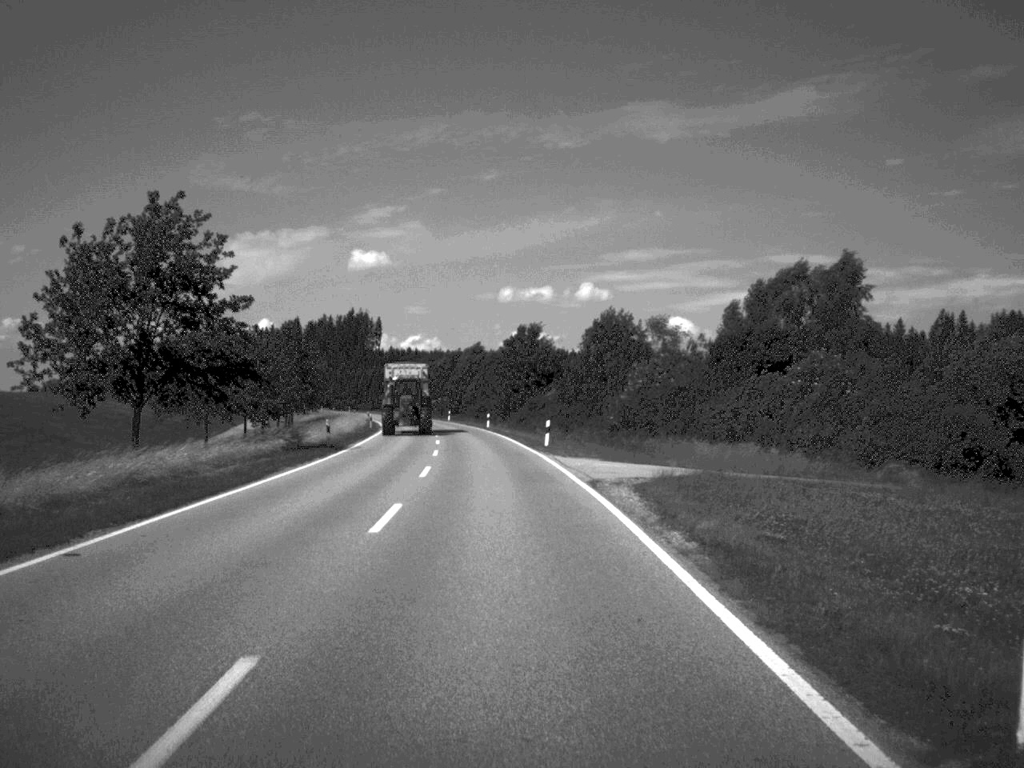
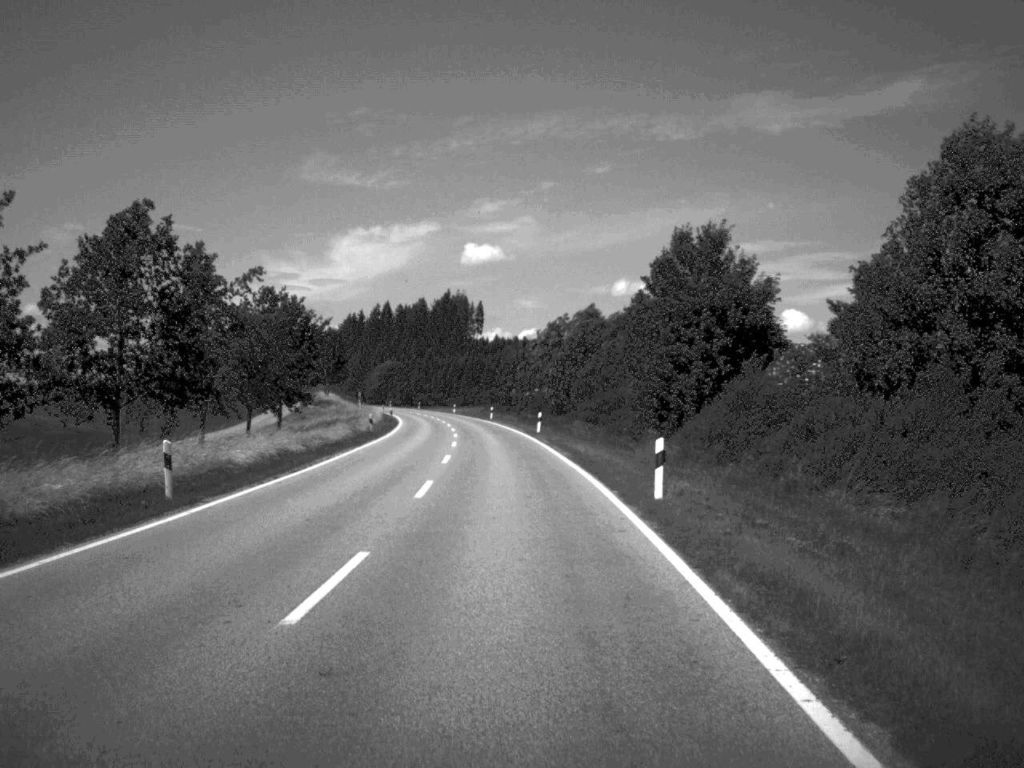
(-2.9, +64.5) m; -5°
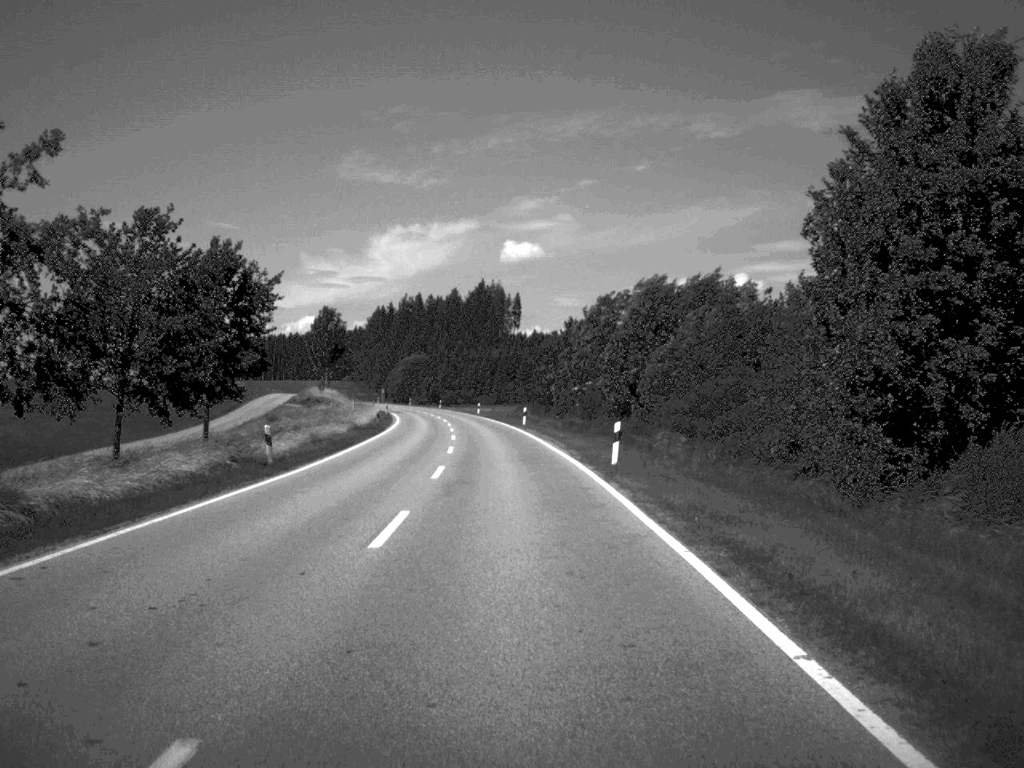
(-0.5, +30.9) m; -2°
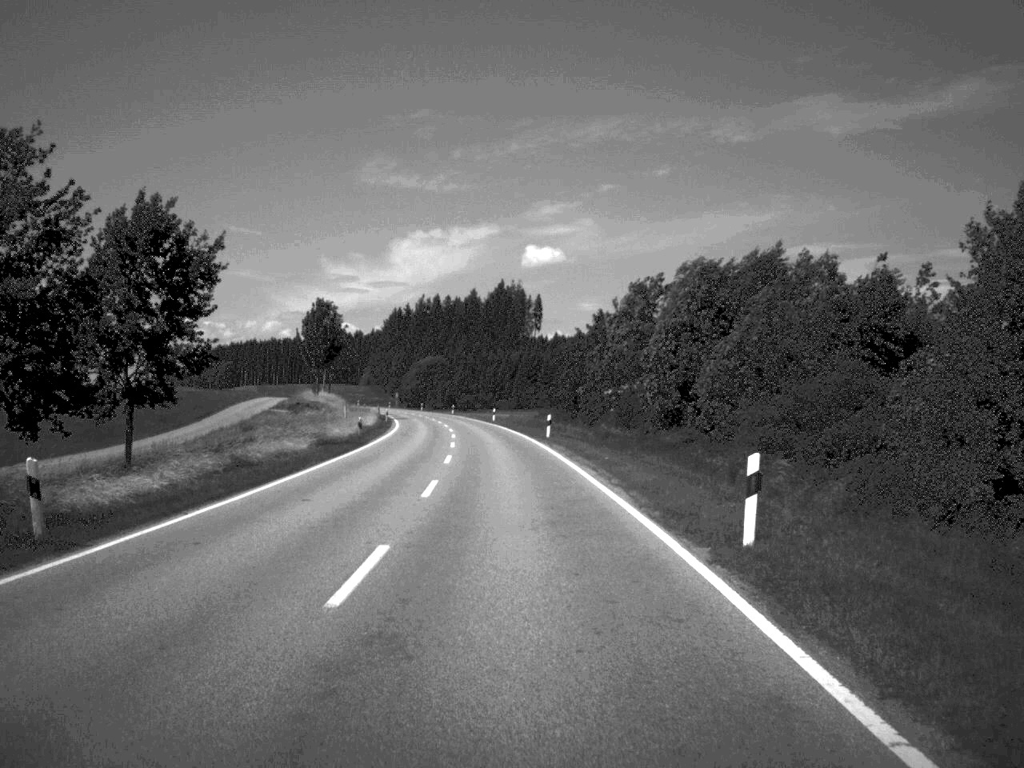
(-0.1, +15.2) m; -1°
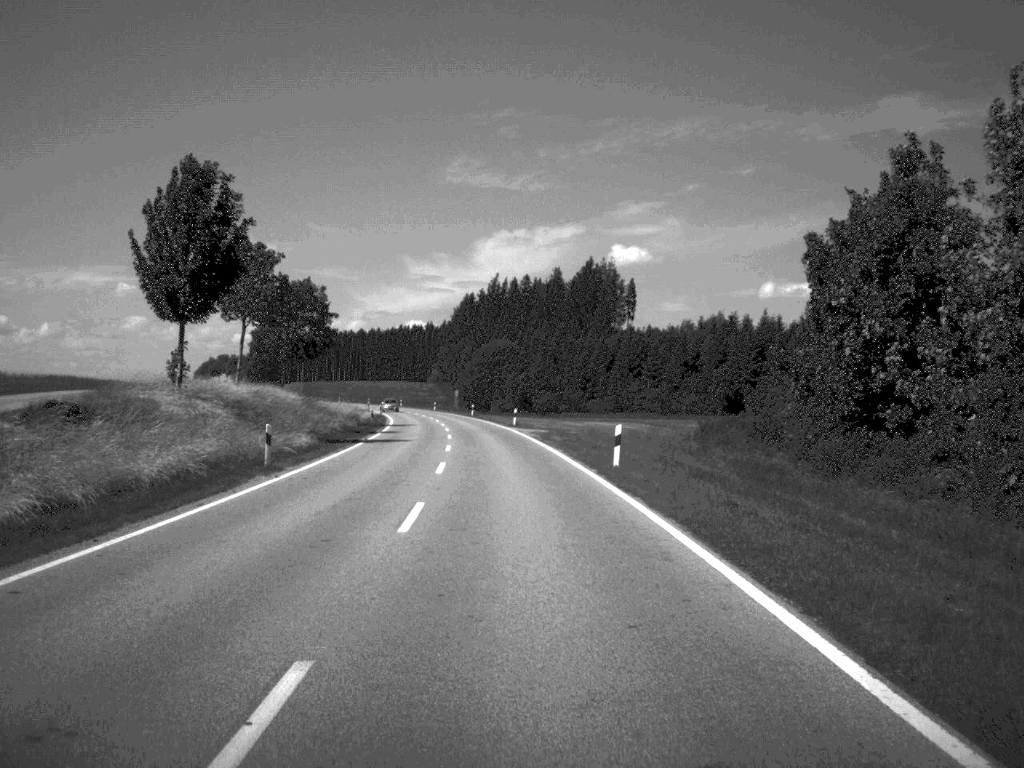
(-2.5, +64.3) m; -4°
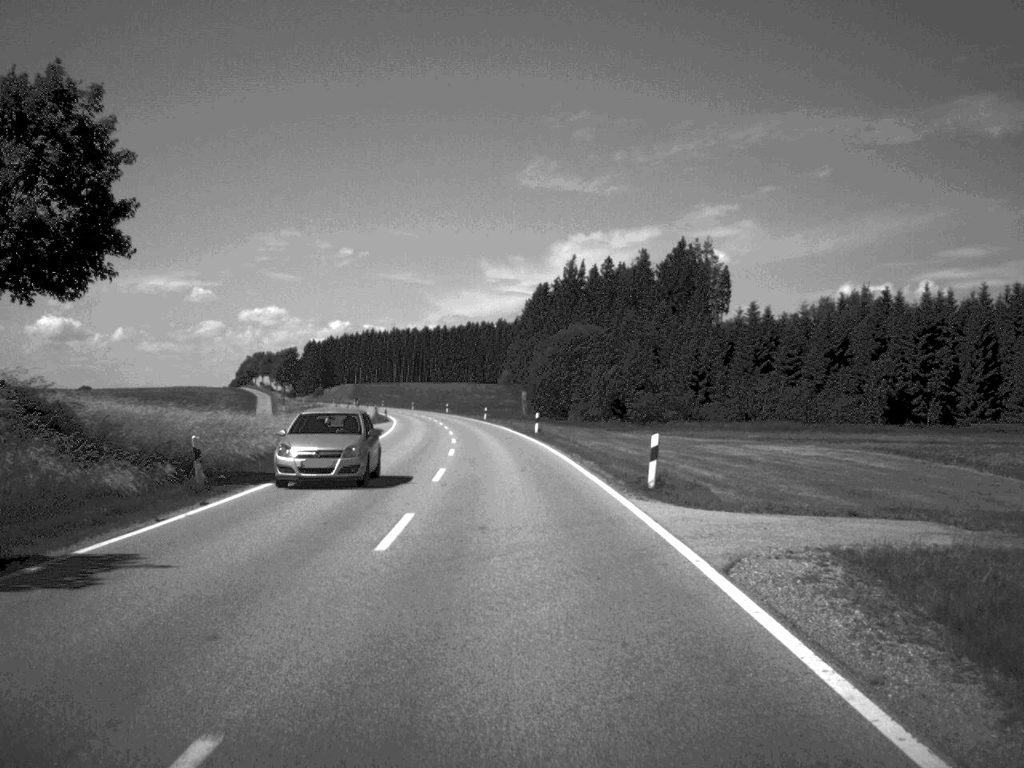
(-1.5, +48.4) m; -4°
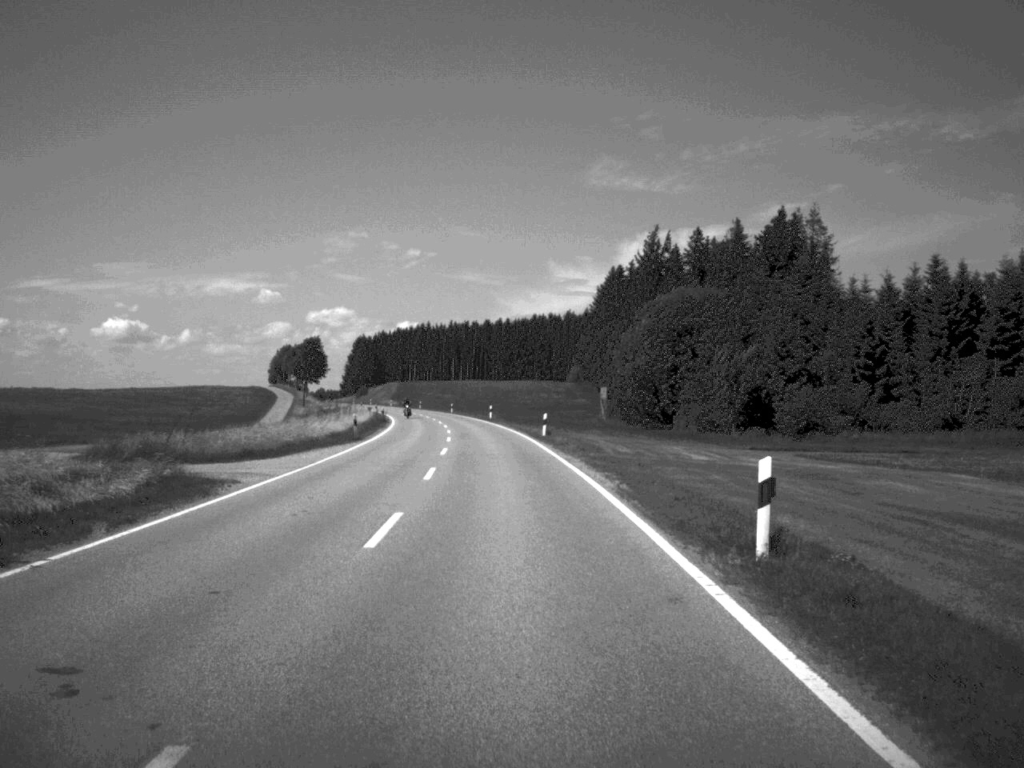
(-1.1, +46.4) m; -3°
